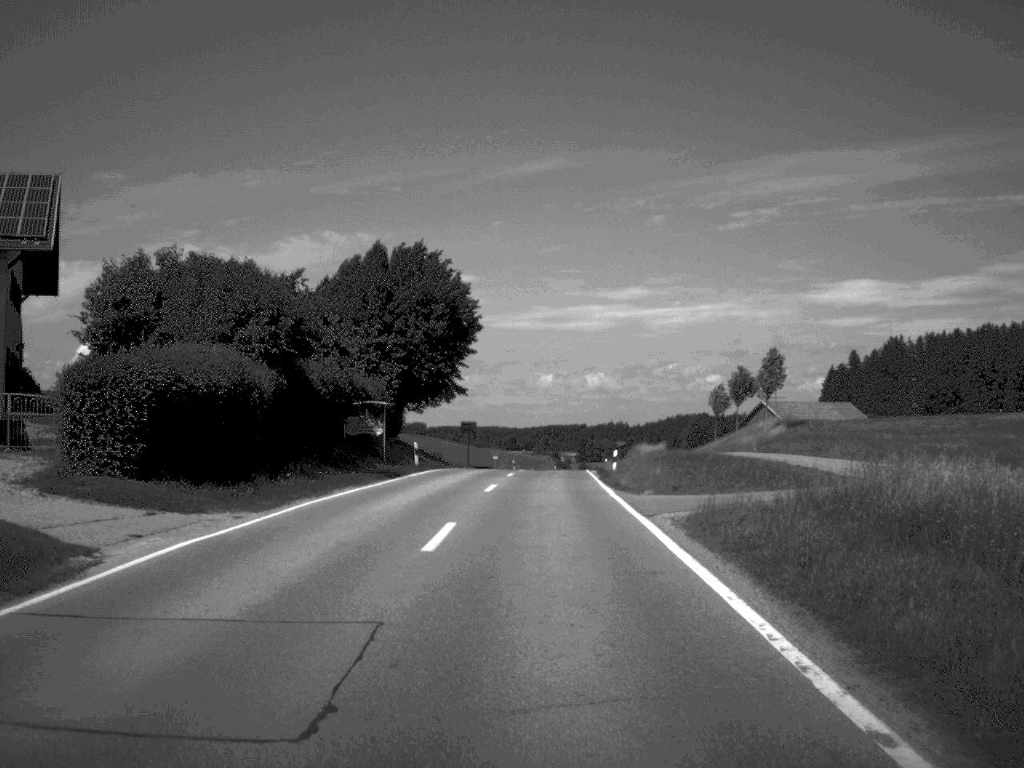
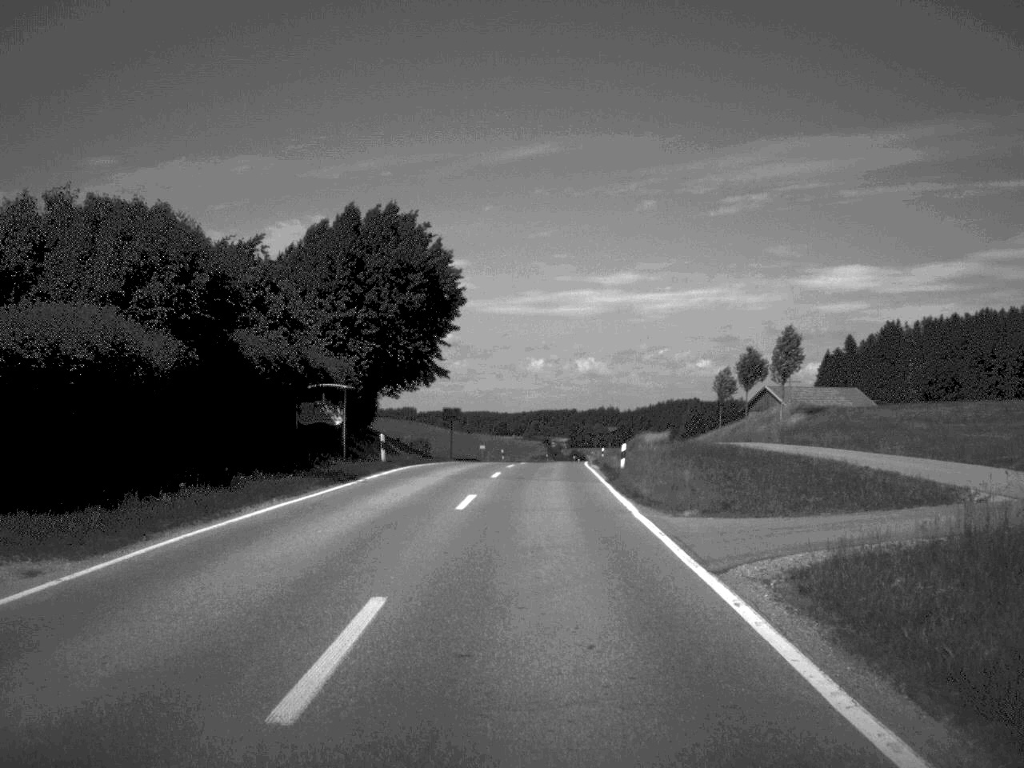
(0.0, +8.1) m; 0°
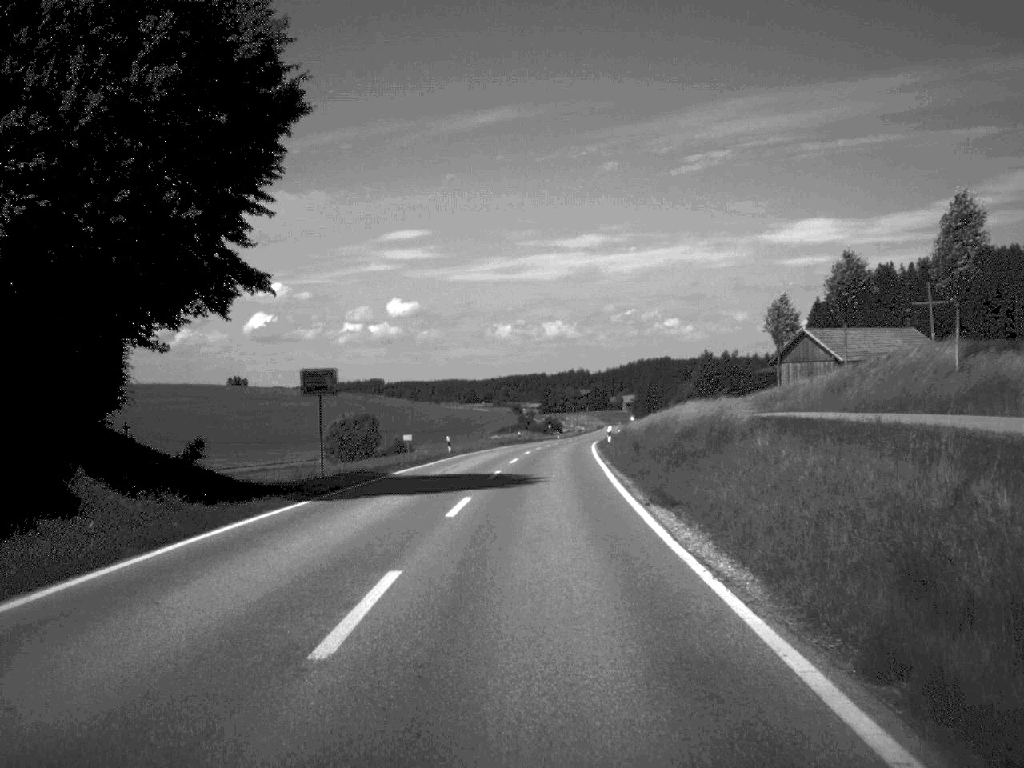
(+0.4, +35.4) m; +1°
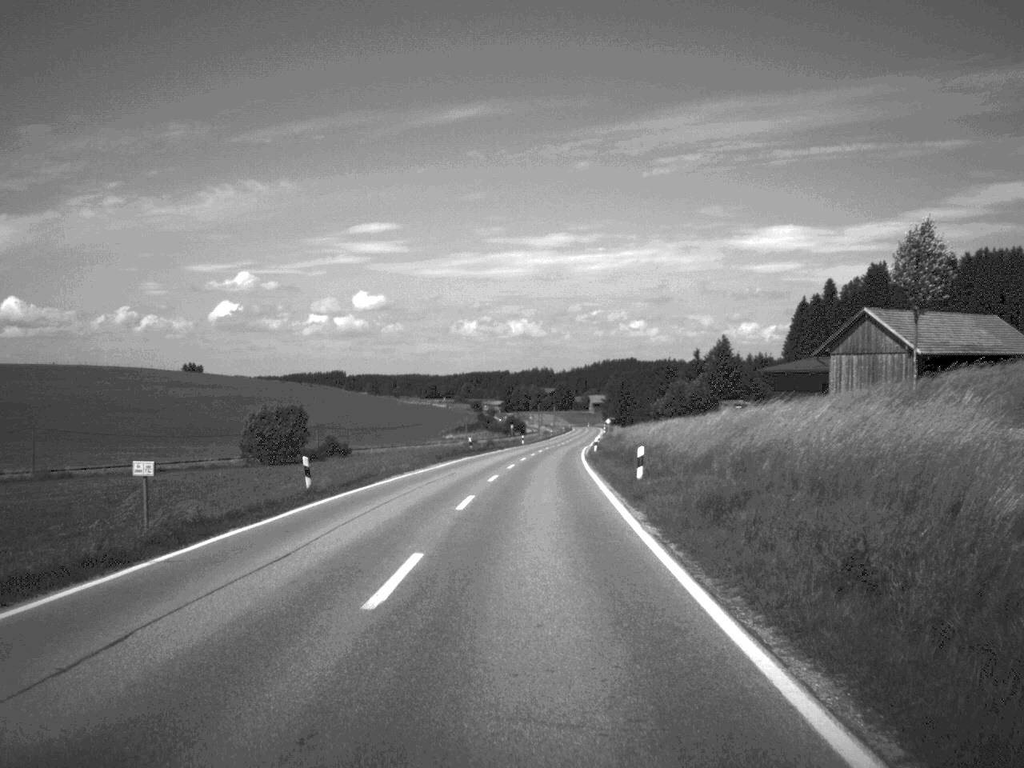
(+0.4, +30.3) m; +2°
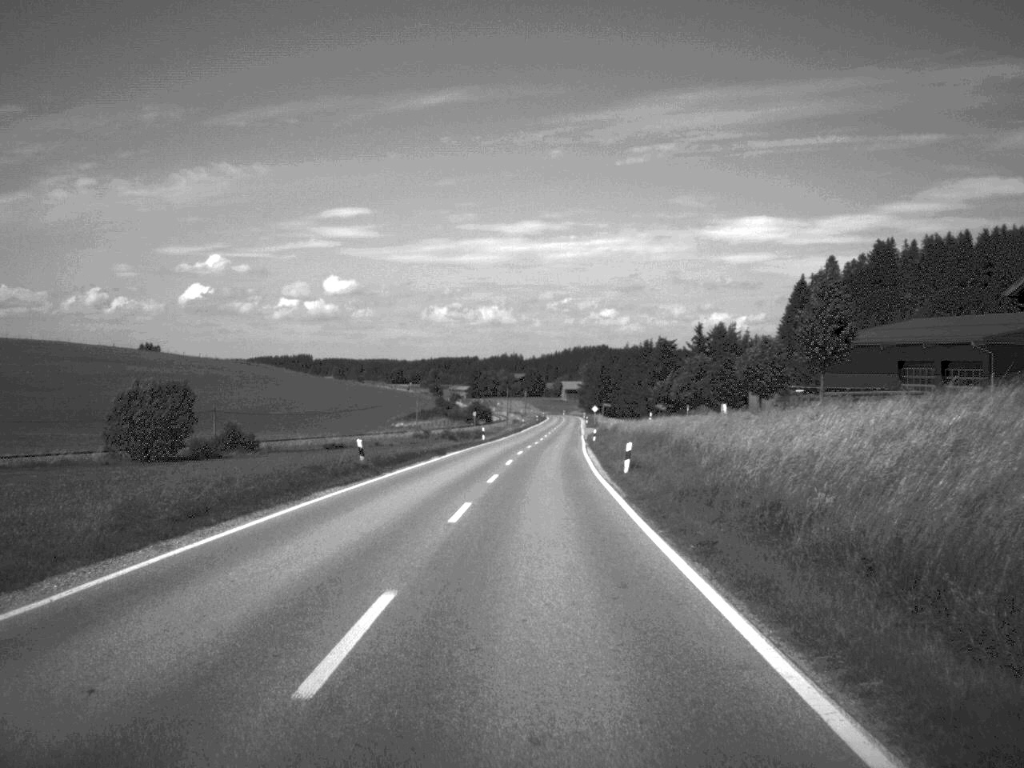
(+0.4, +39.1) m; +1°
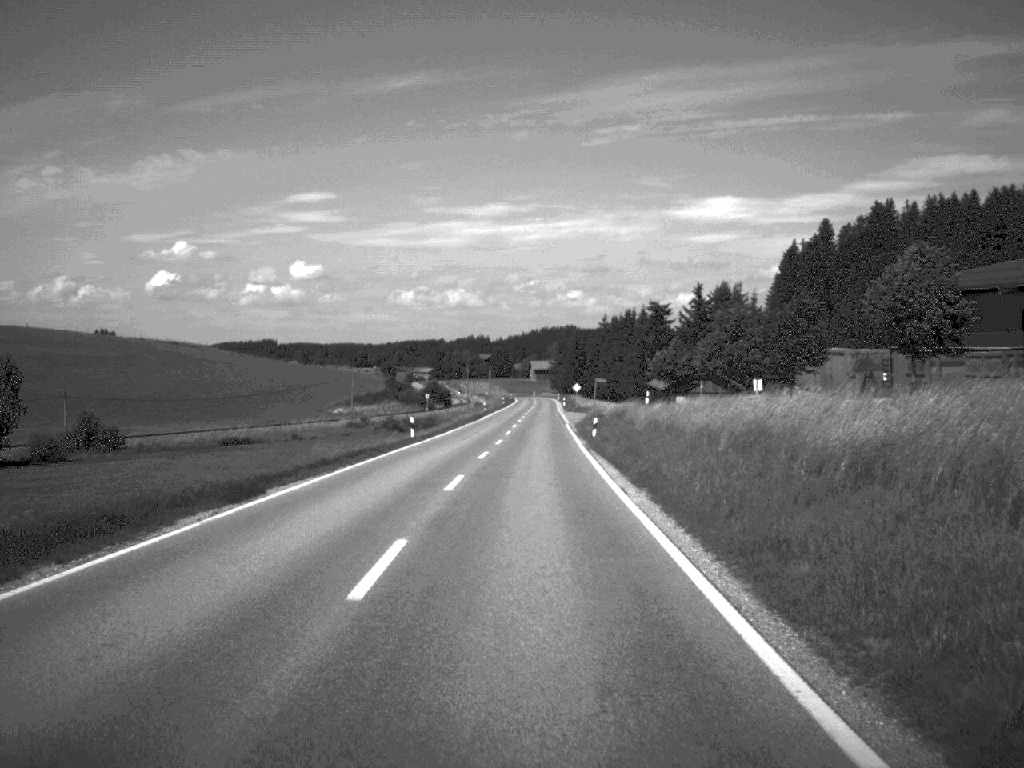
(+0.4, +32.4) m; +1°
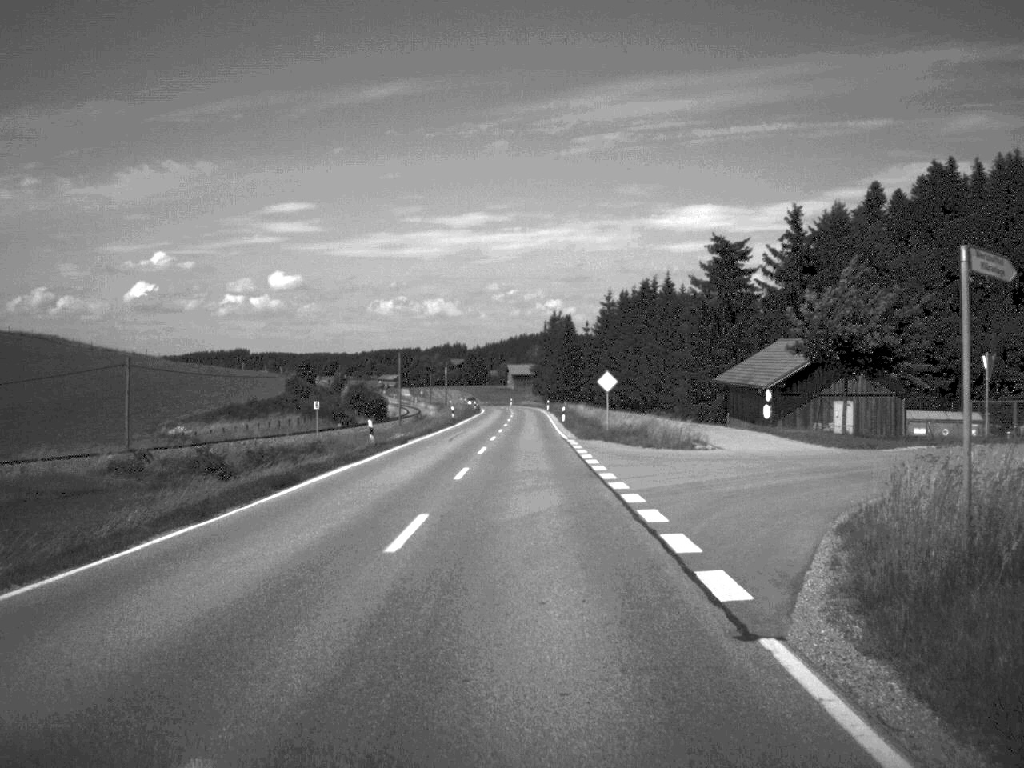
(+0.6, +67.0) m; +1°
